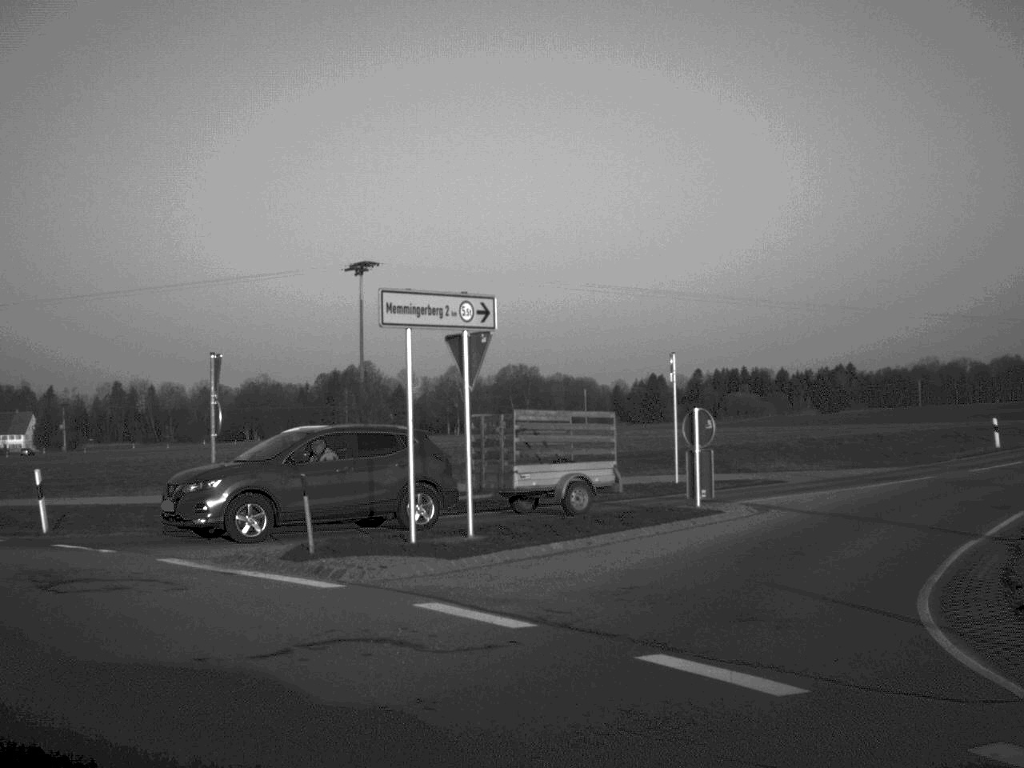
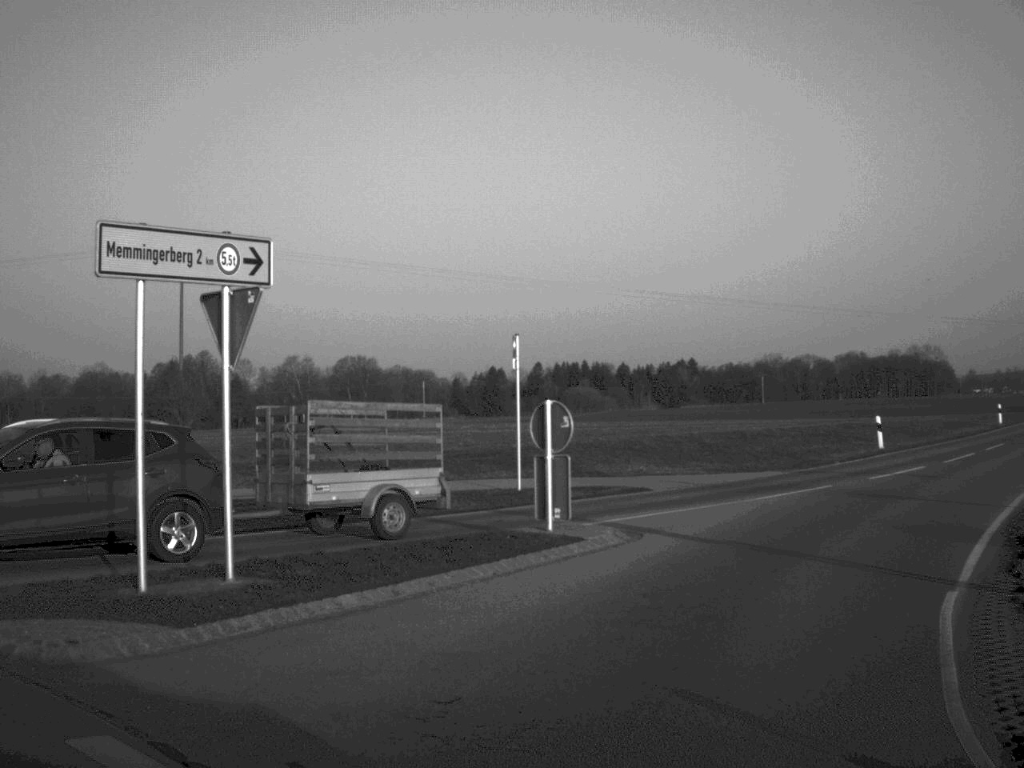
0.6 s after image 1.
(+0.3, +4.8) m; +7°
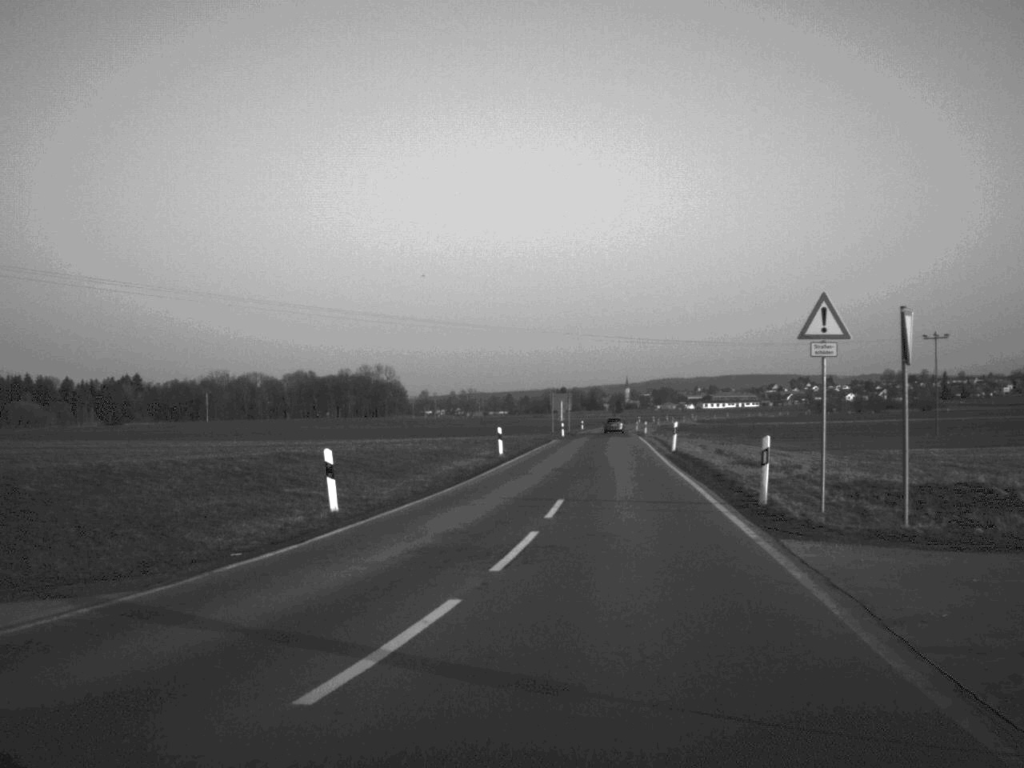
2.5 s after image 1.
(+4.3, +17.8) m; +25°
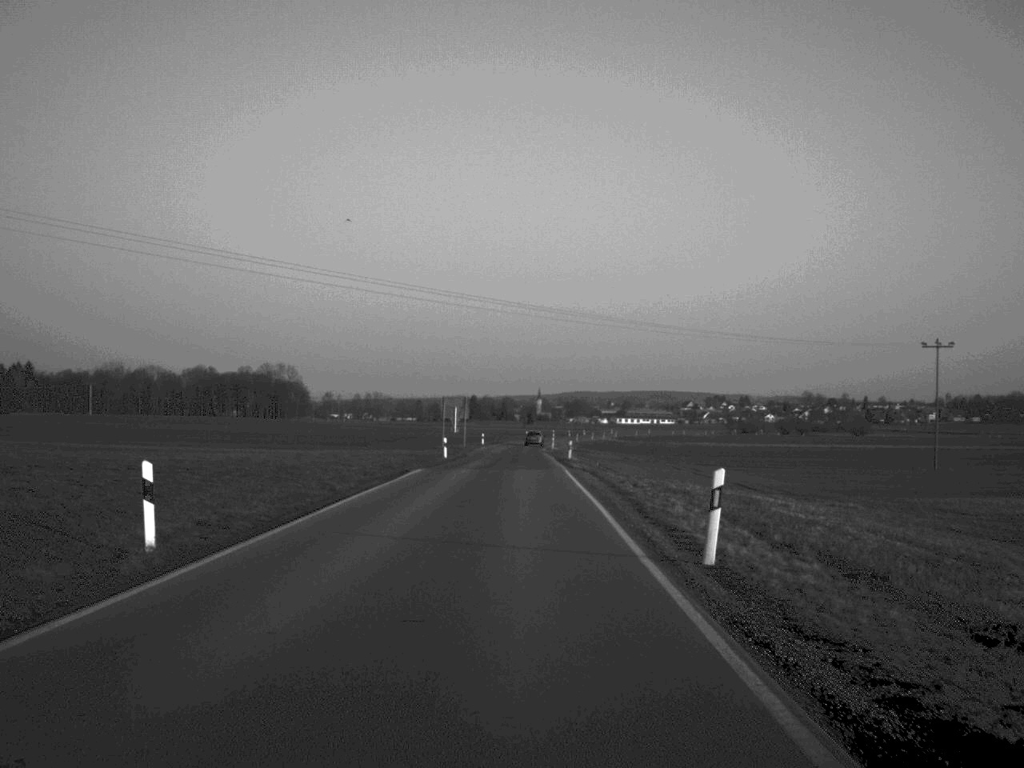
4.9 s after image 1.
(+2.2, +32.5) m; +4°
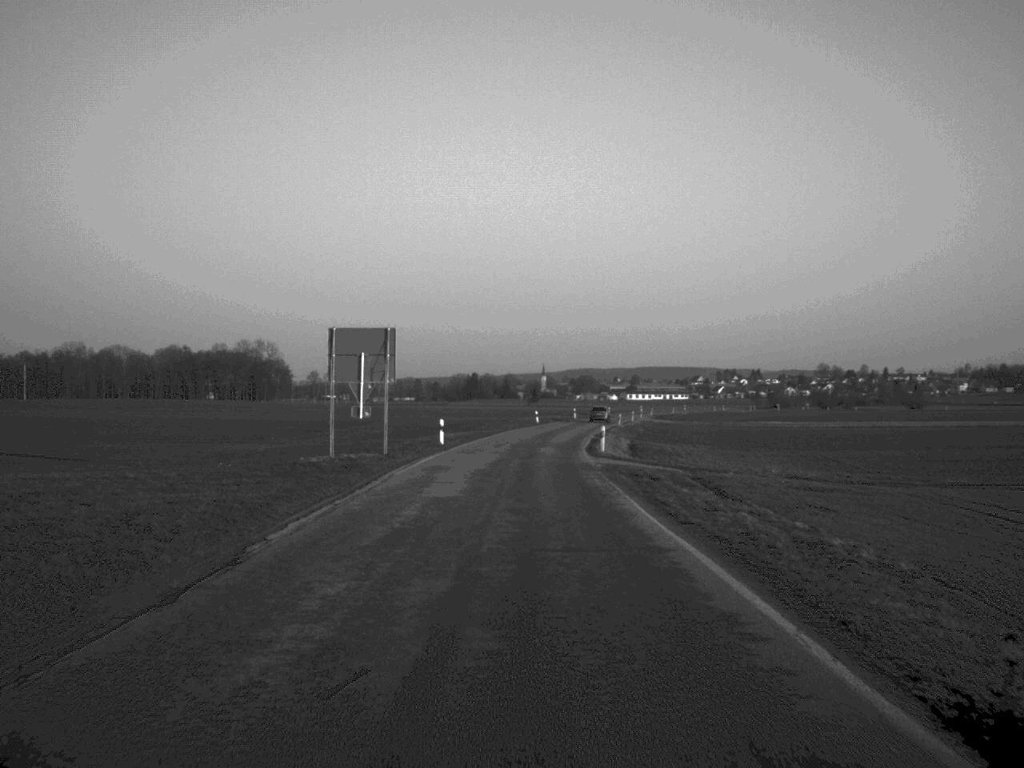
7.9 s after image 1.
(-0.3, +64.6) m; 0°
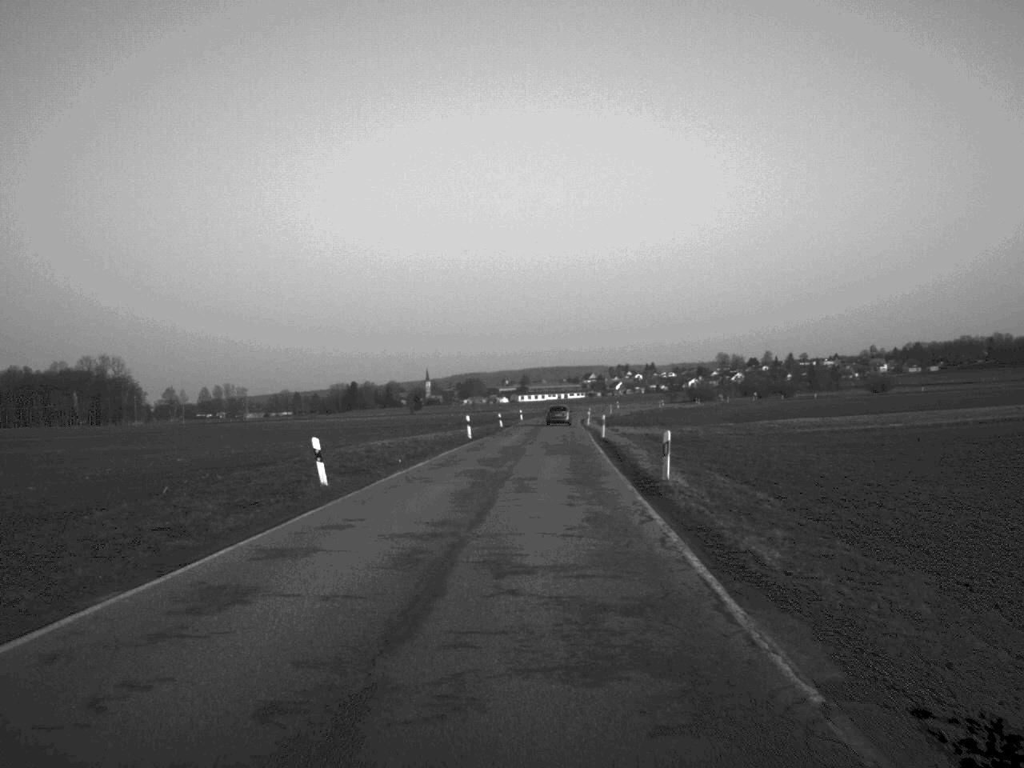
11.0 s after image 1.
(+2.6, +75.4) m; +5°
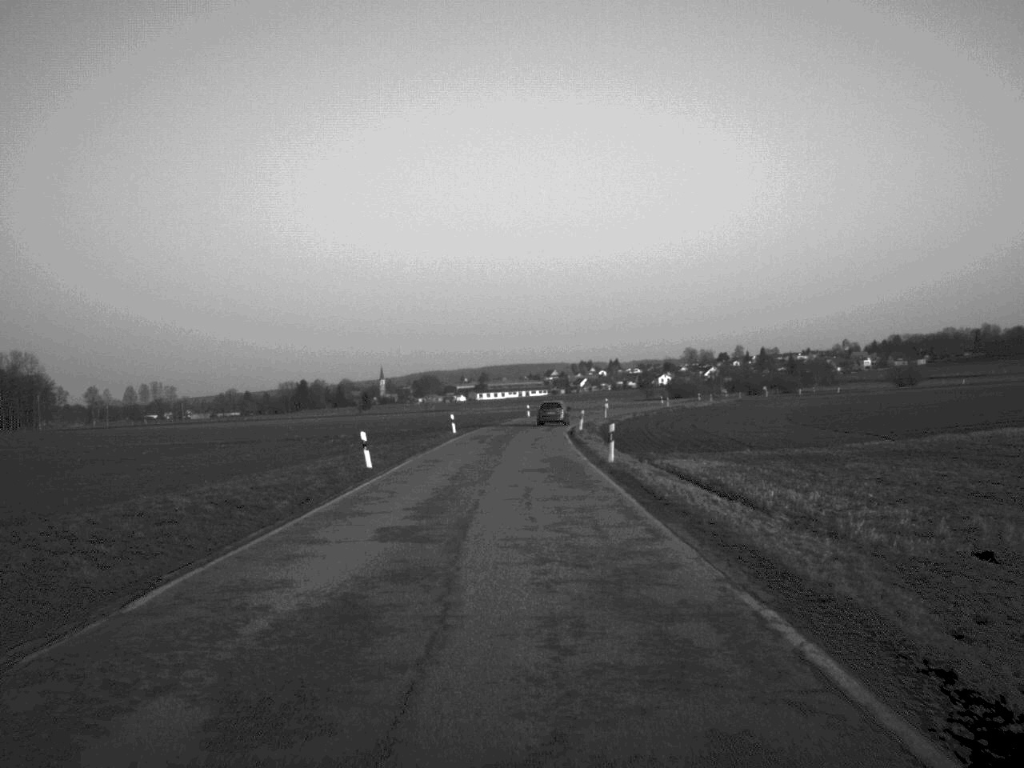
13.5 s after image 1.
(+1.2, +57.9) m; +2°
